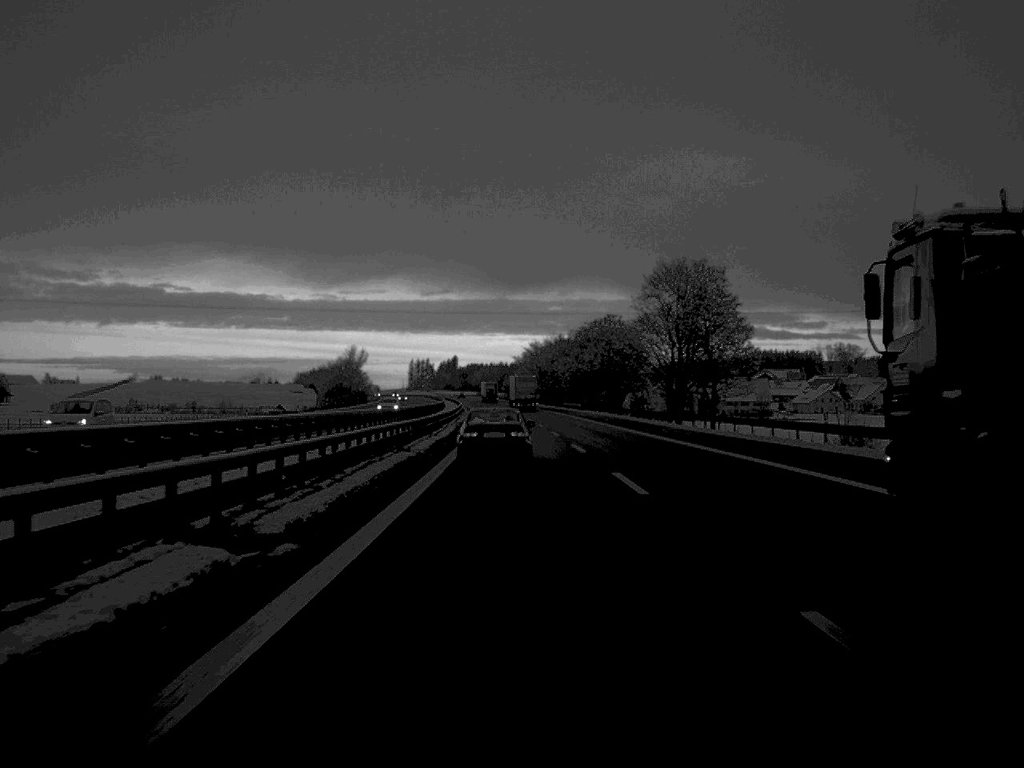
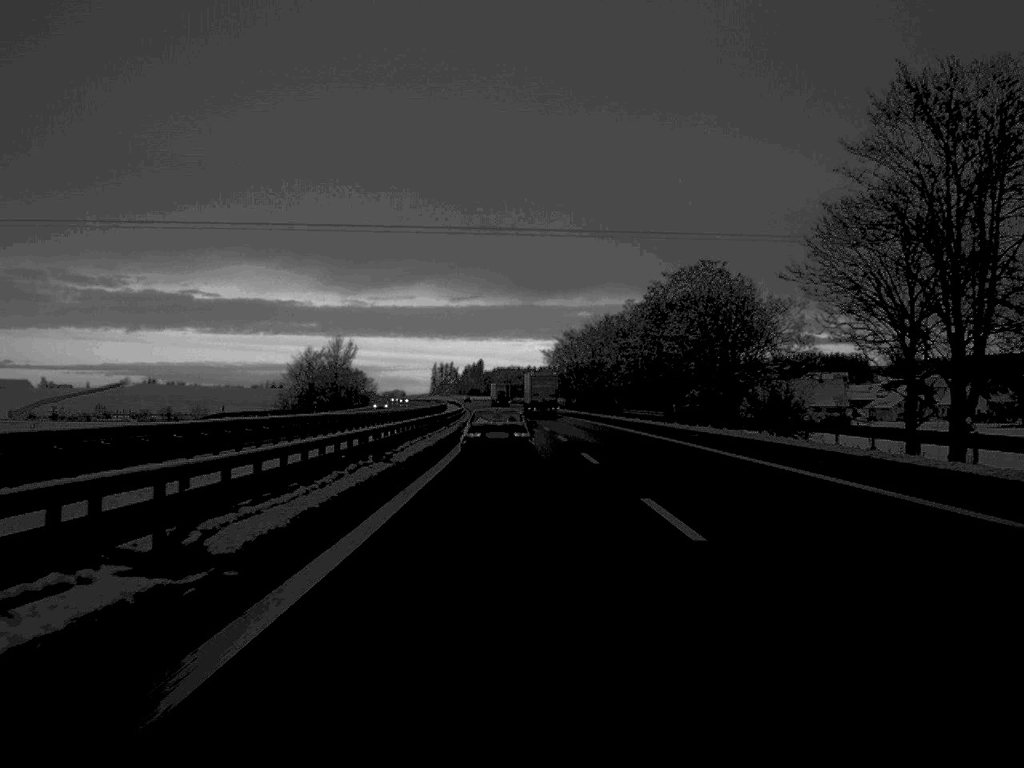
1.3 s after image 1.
(-0.7, +61.0) m; -1°
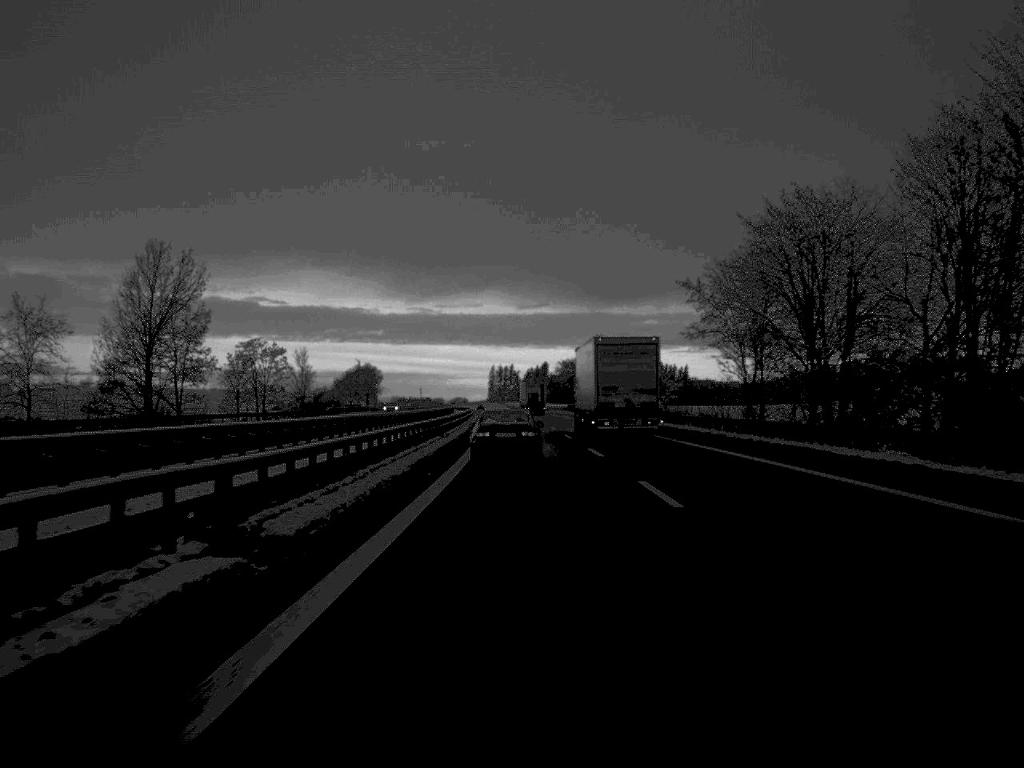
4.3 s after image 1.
(-3.6, +138.8) m; -3°
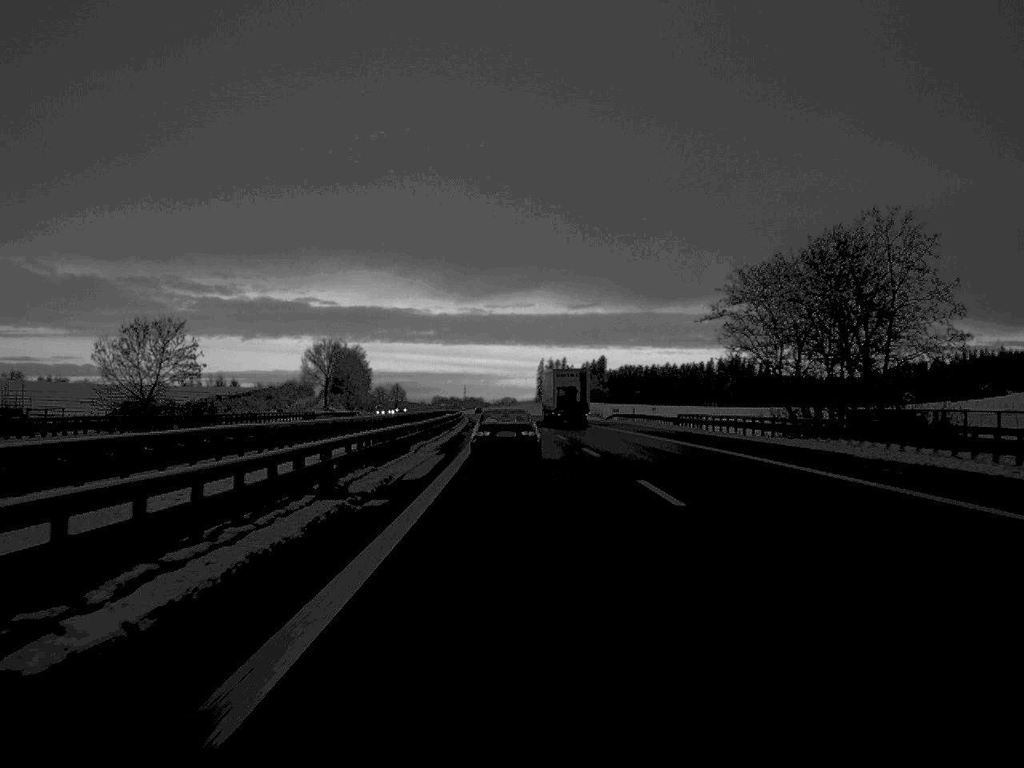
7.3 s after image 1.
(-2.9, +143.1) m; -2°
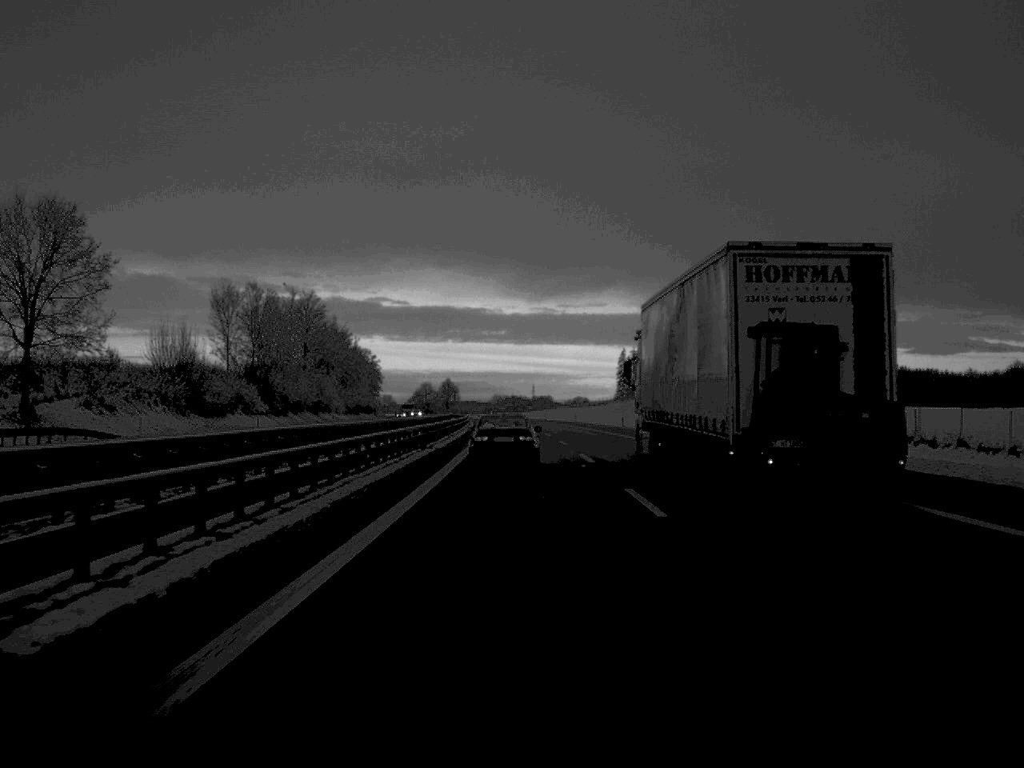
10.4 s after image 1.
(-3.8, +144.2) m; -3°
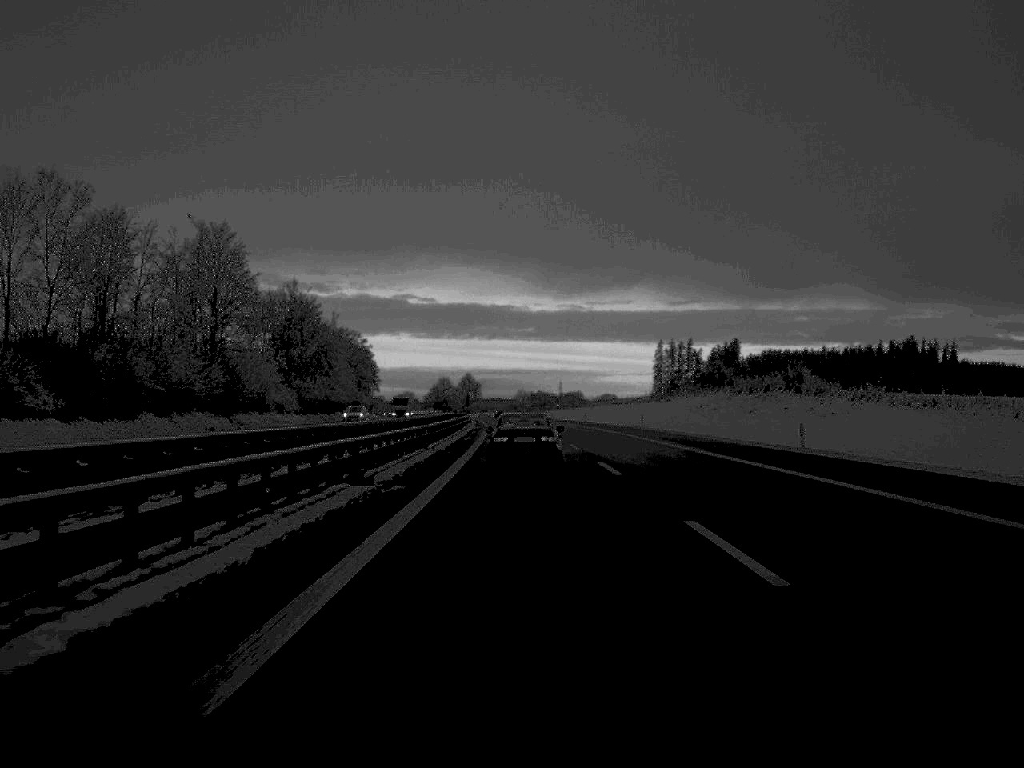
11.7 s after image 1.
(-0.6, +61.2) m; -1°
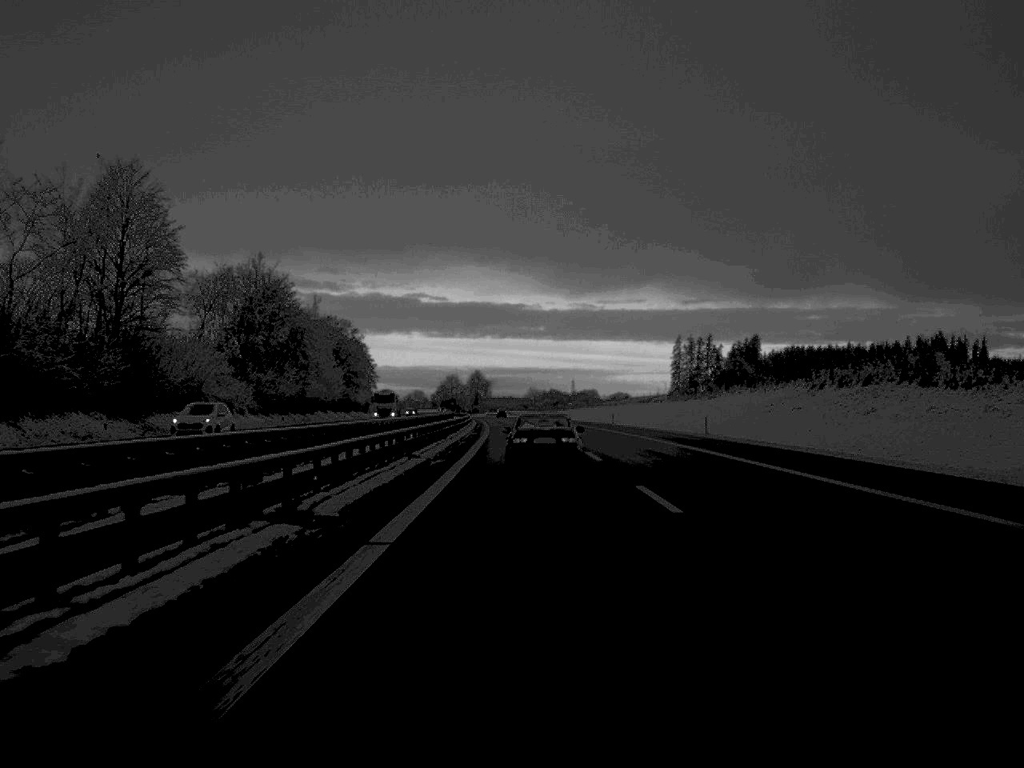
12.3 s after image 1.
(-0.1, +28.2) m; -1°
